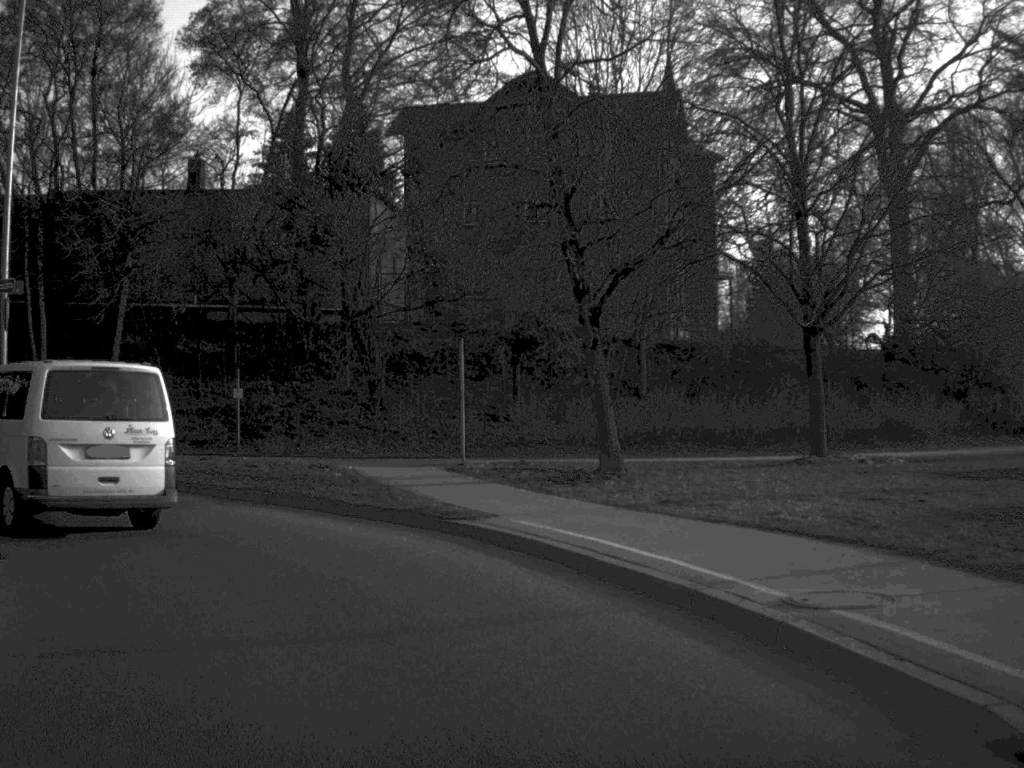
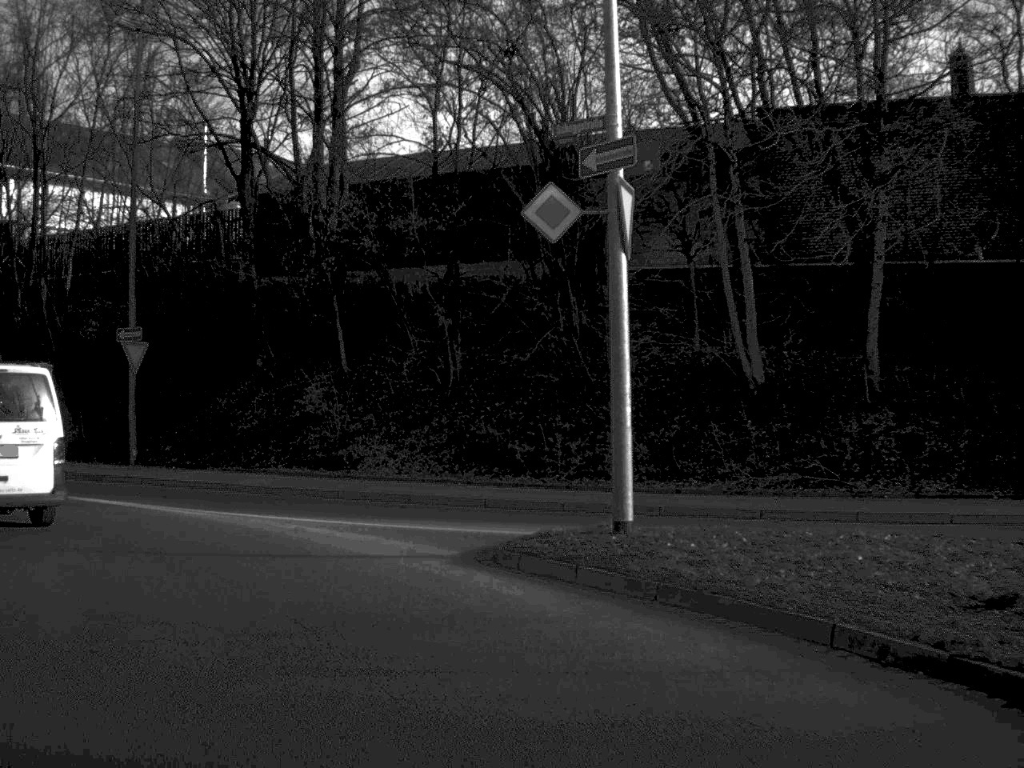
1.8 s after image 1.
(-4.2, +14.7) m; -33°
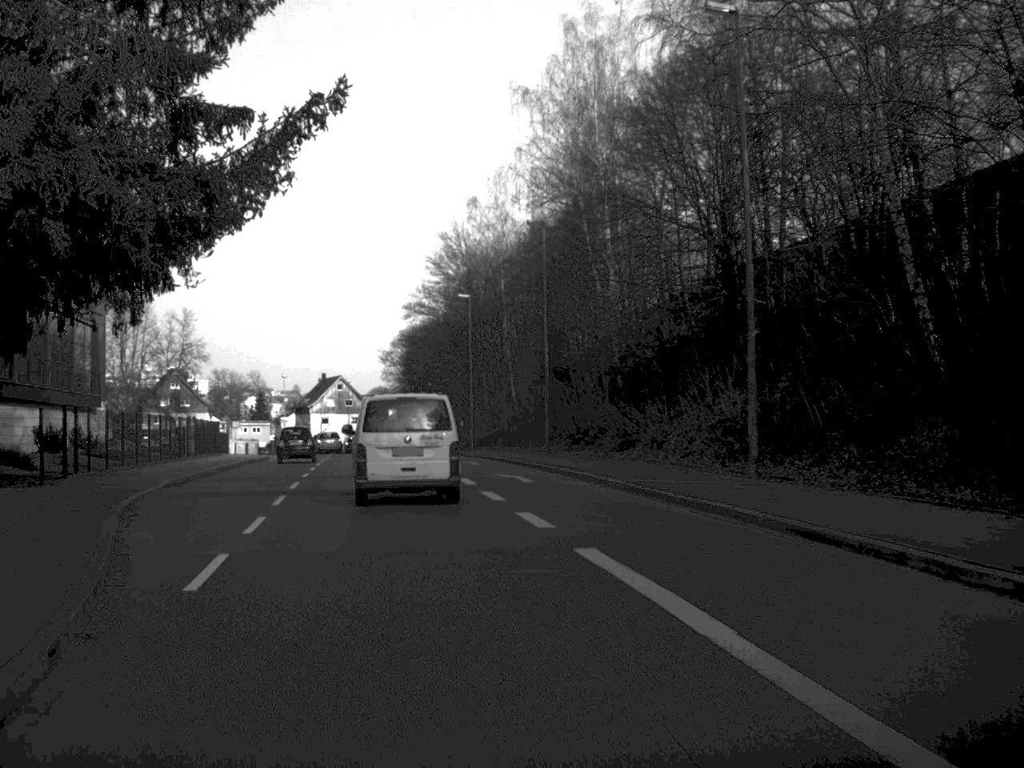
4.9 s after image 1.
(-12.6, +22.5) m; -51°
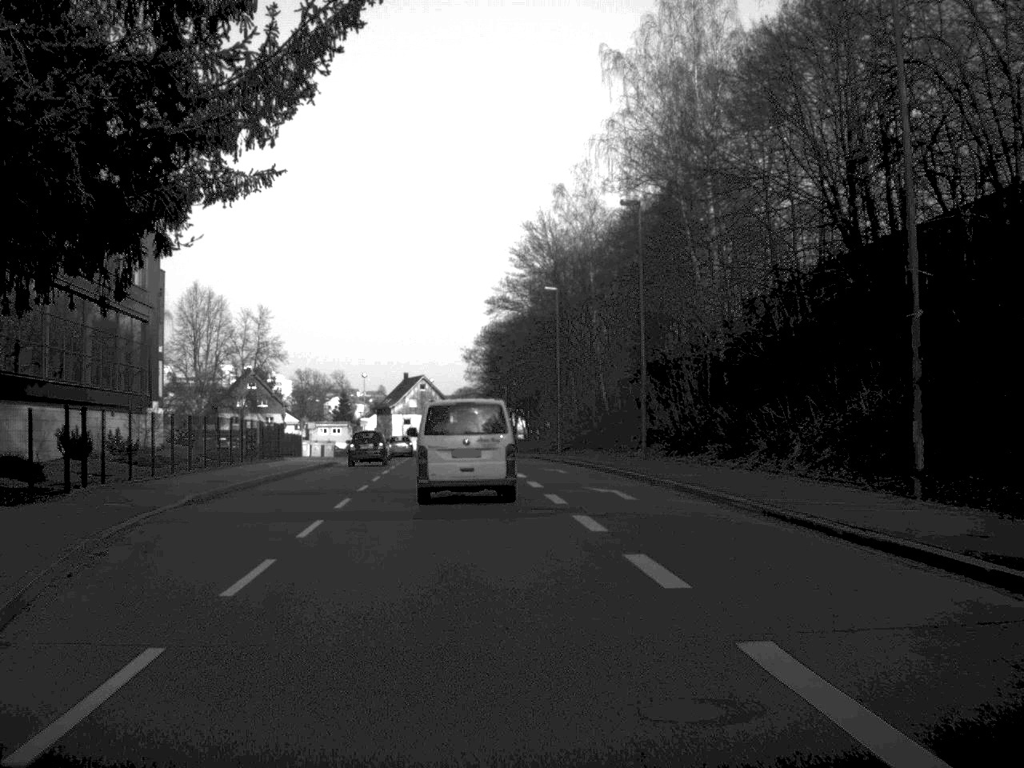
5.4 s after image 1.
(-0.2, +5.8) m; -4°
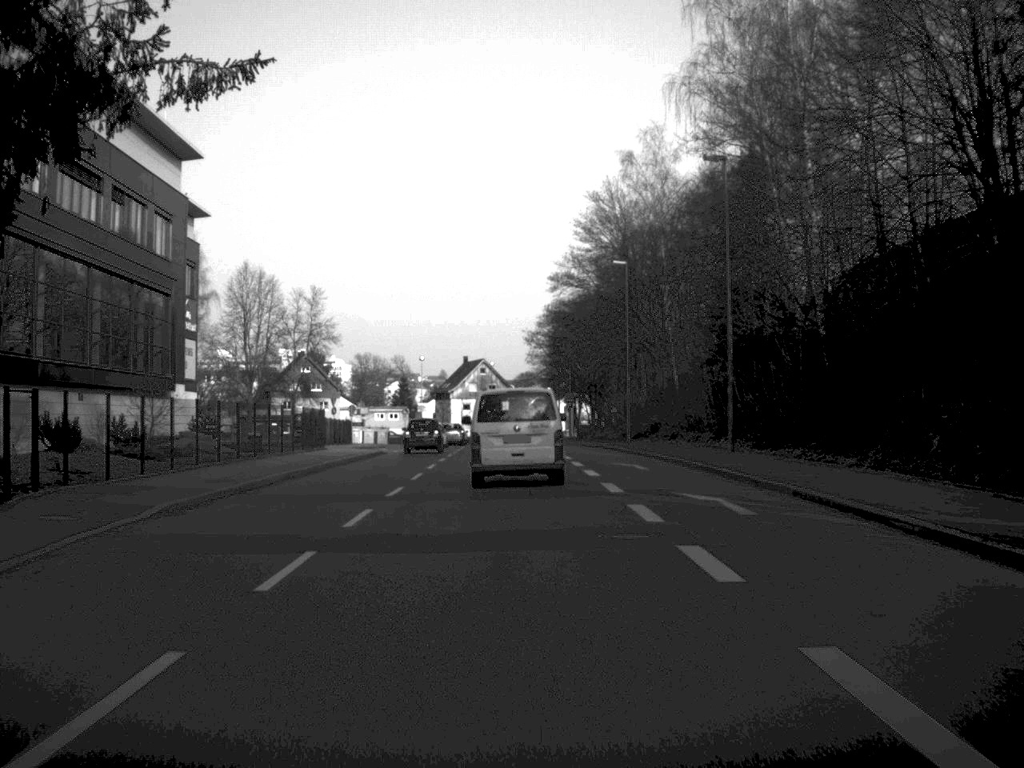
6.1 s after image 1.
(-0.2, +6.4) m; -3°
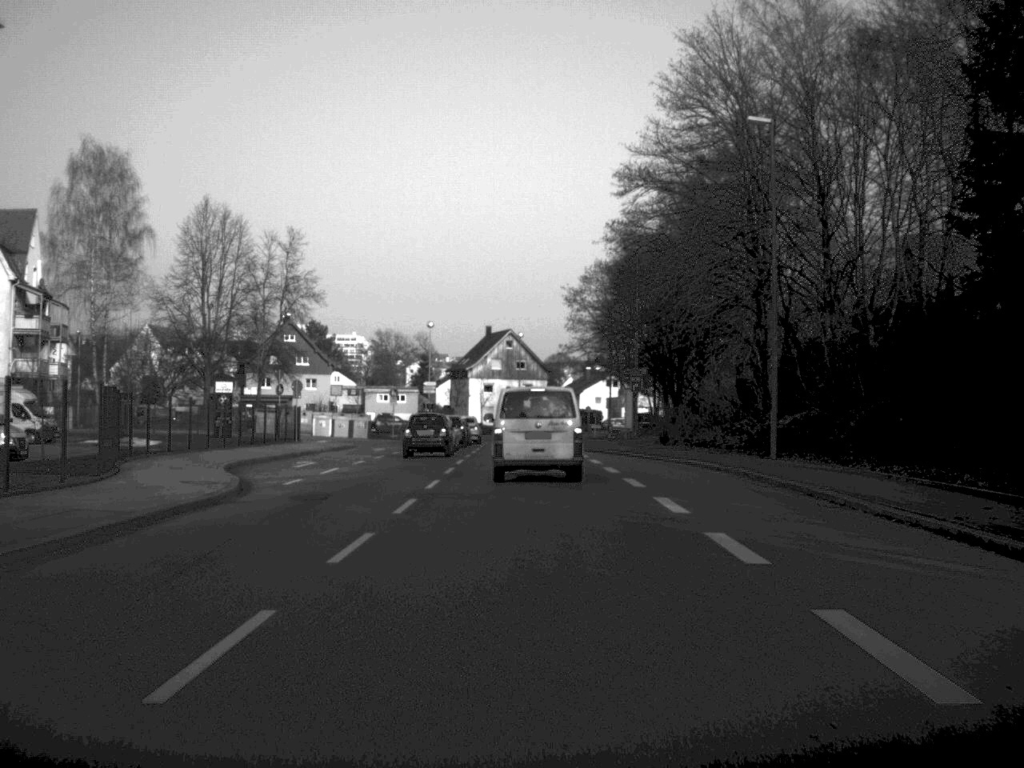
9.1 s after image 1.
(-0.6, +34.7) m; -1°
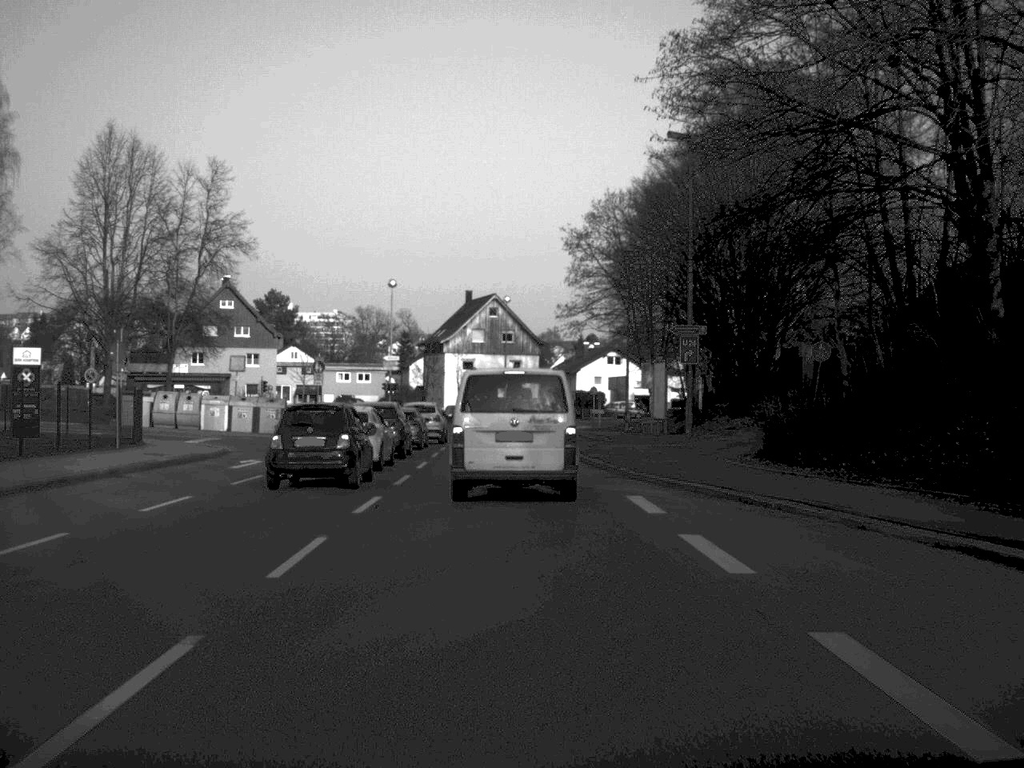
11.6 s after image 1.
(+0.1, +25.6) m; 0°
